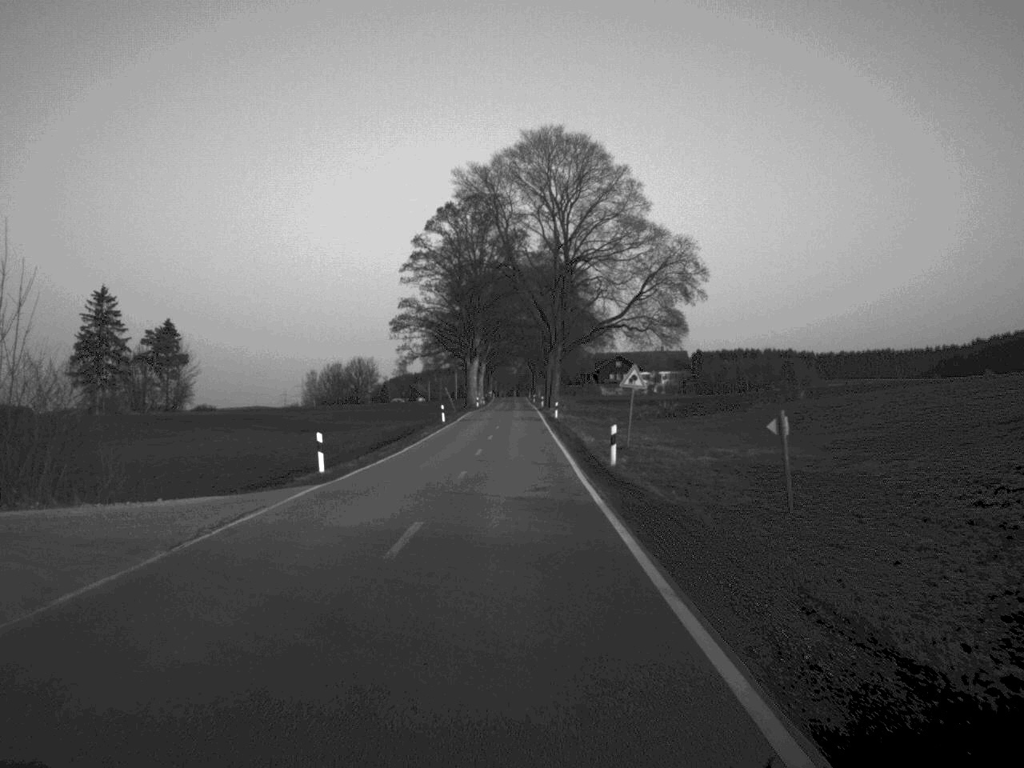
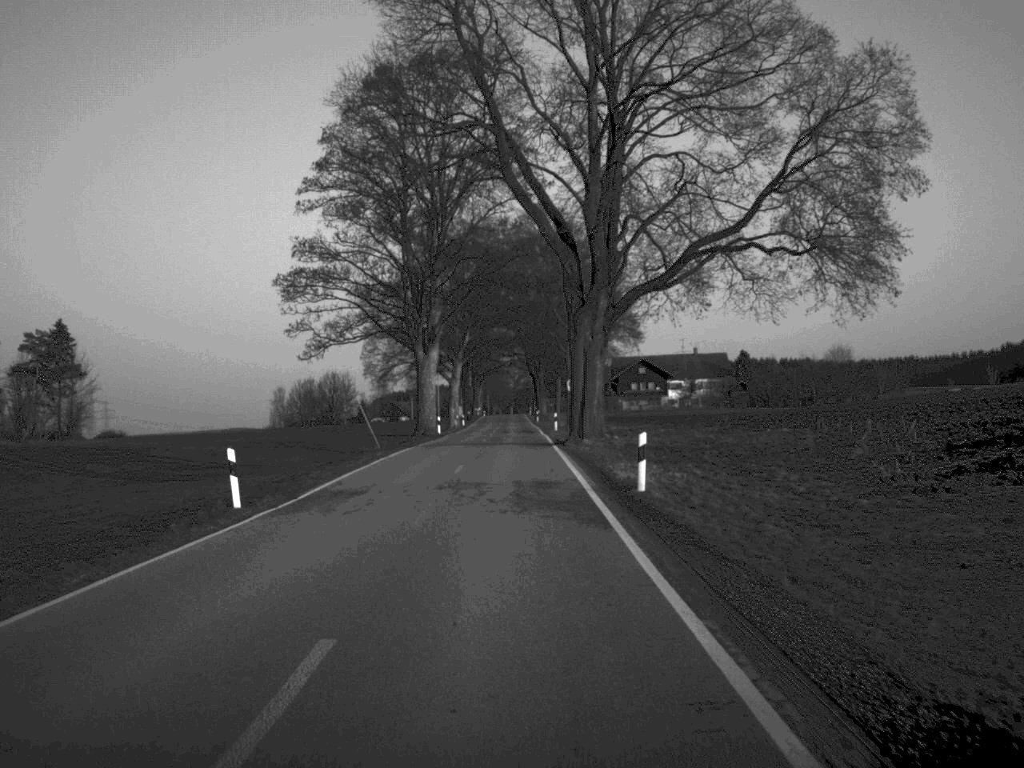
(-0.1, +55.1) m; 0°
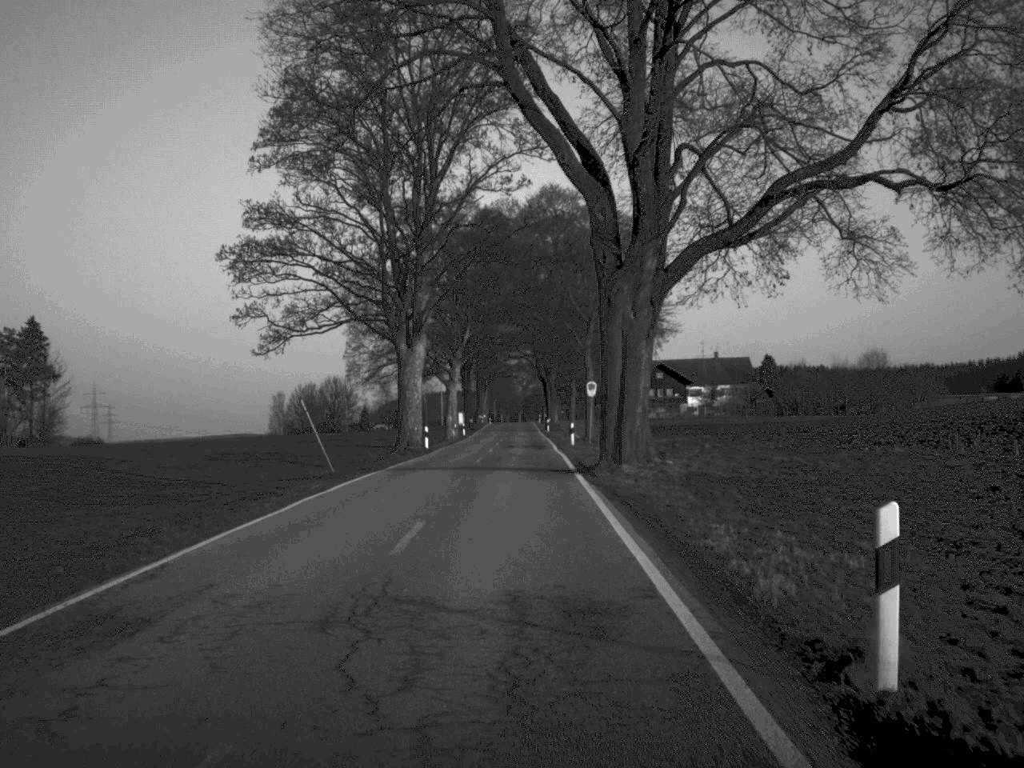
(0.0, +13.8) m; 0°
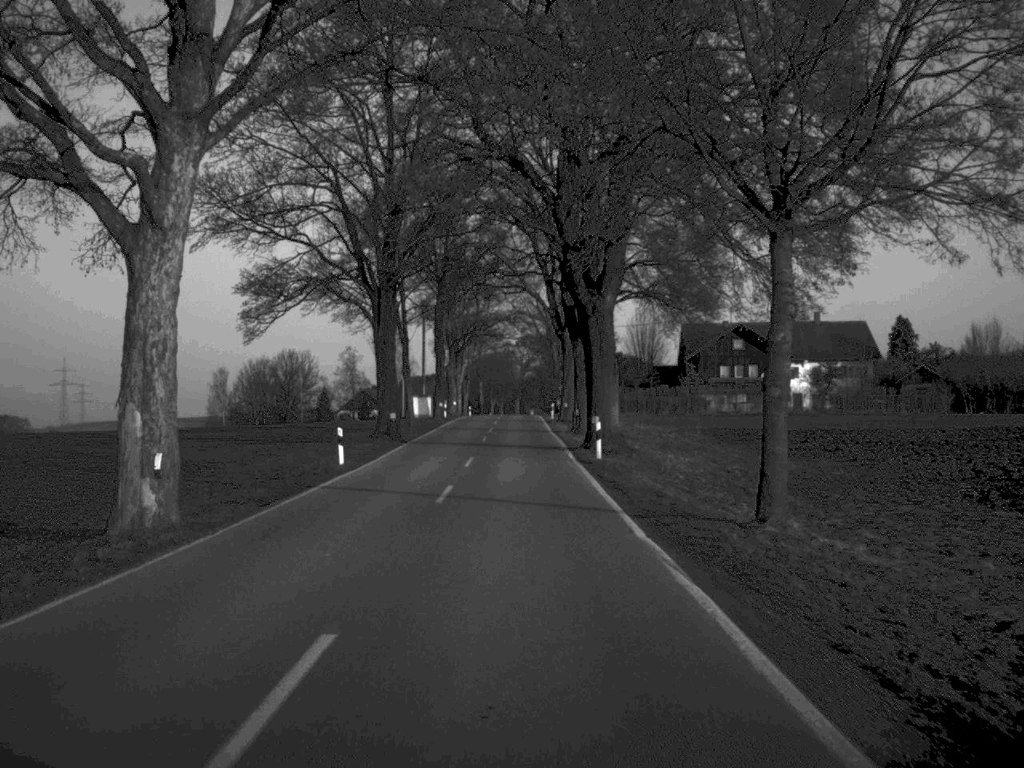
(-0.1, +69.2) m; 0°
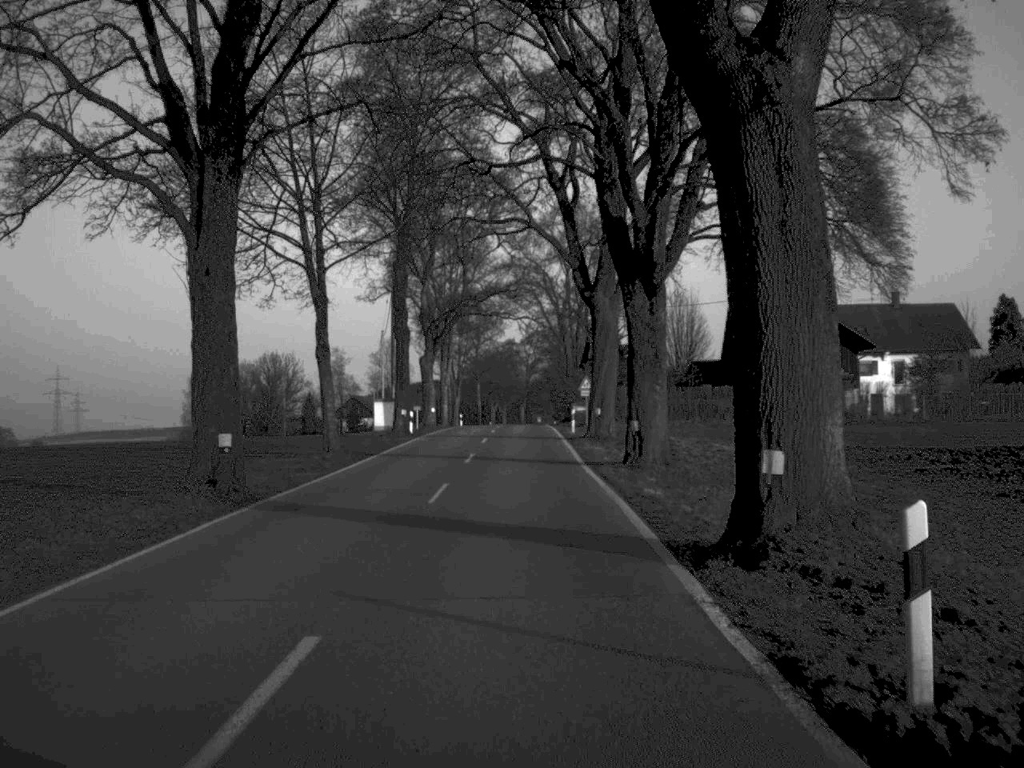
(-0.1, +26.9) m; 0°
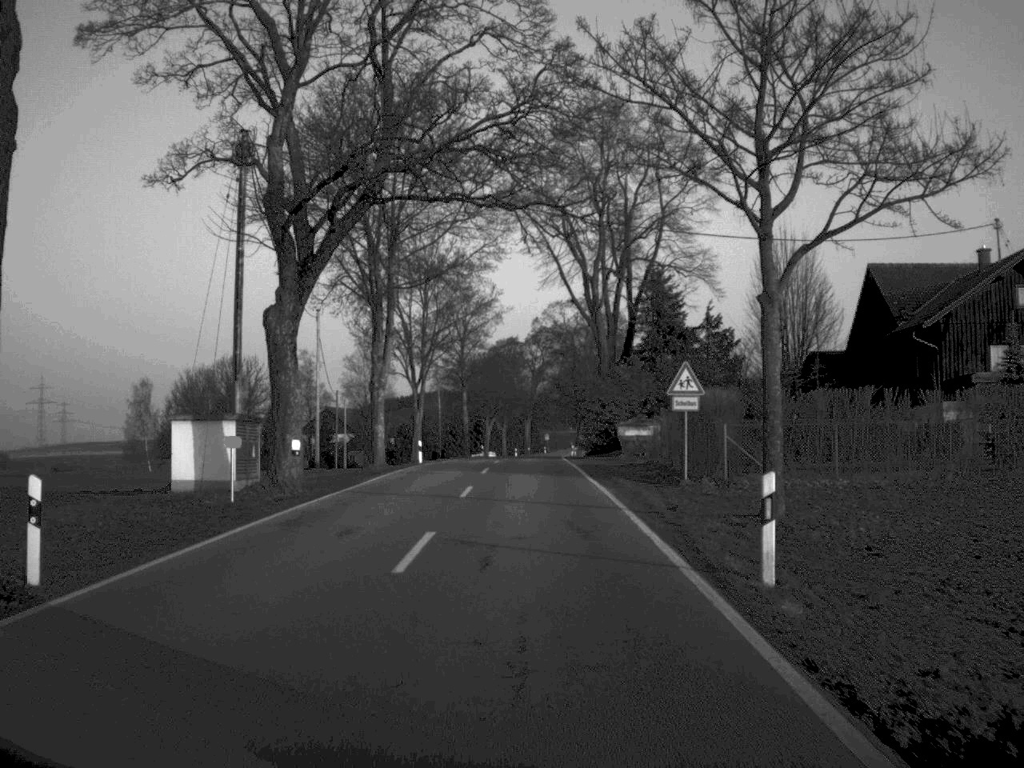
(-0.2, +41.5) m; 0°
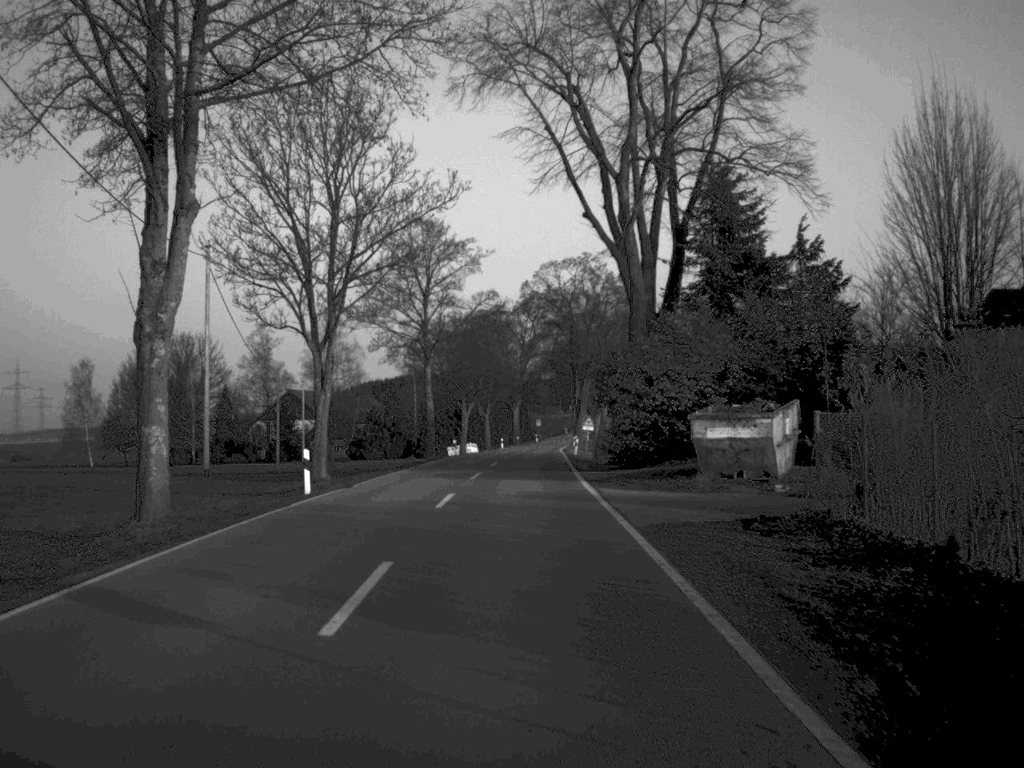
(+0.1, +26.4) m; 0°
